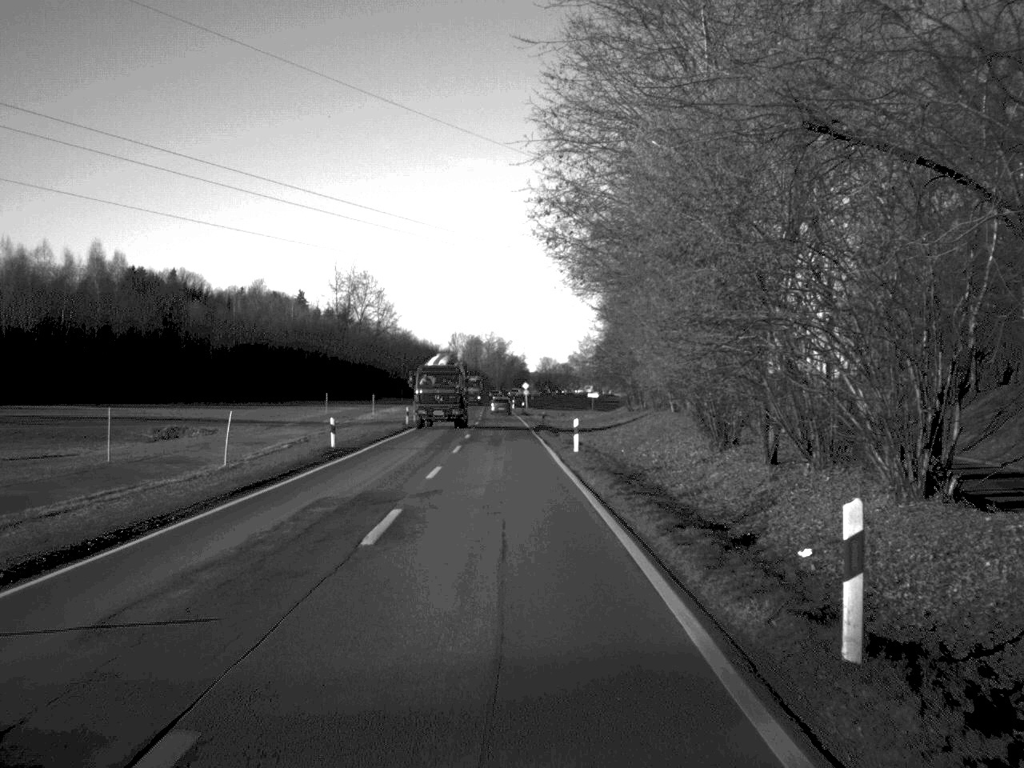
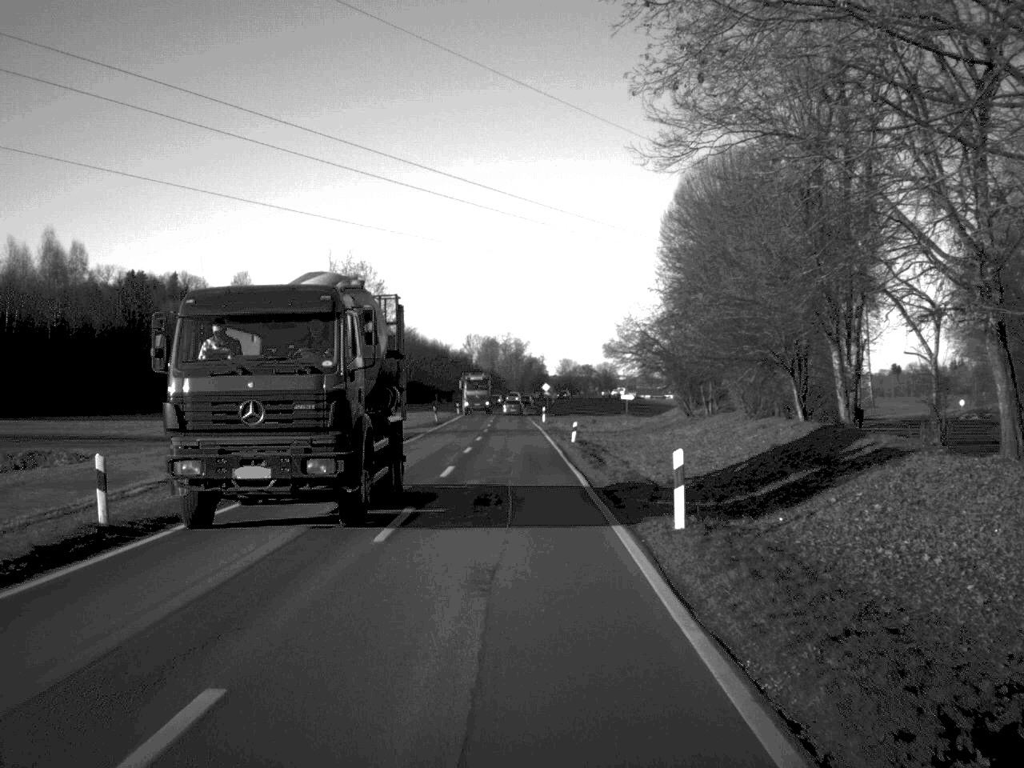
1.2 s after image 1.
(-0.2, +22.3) m; -1°
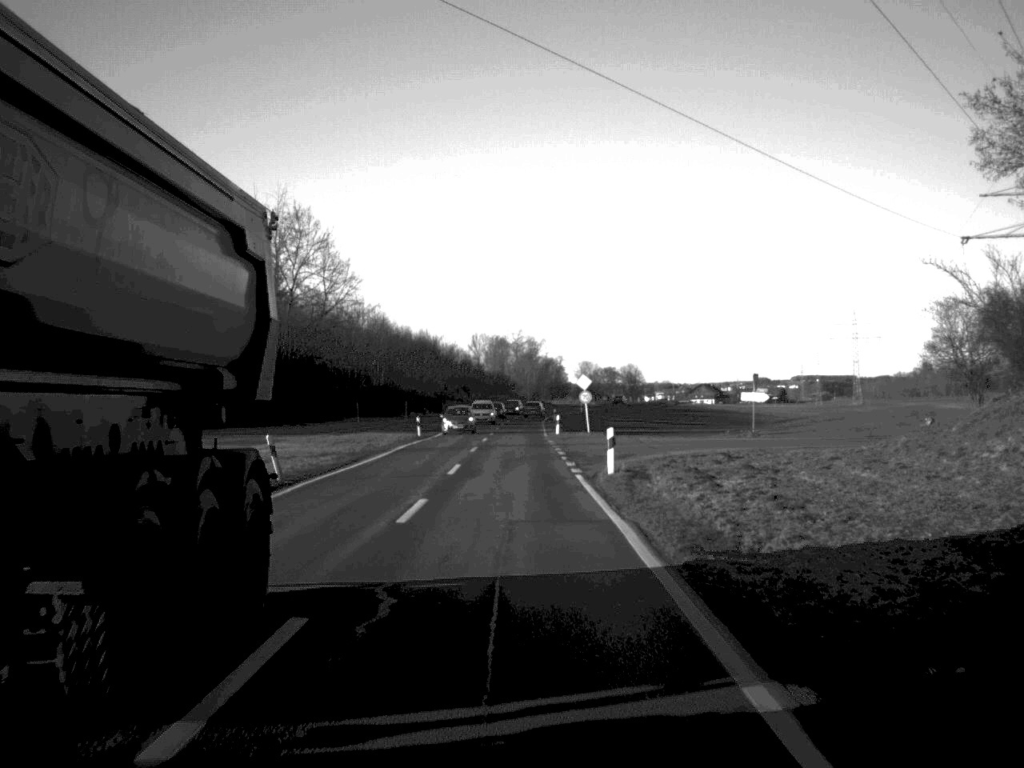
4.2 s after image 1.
(-0.3, +56.8) m; -1°
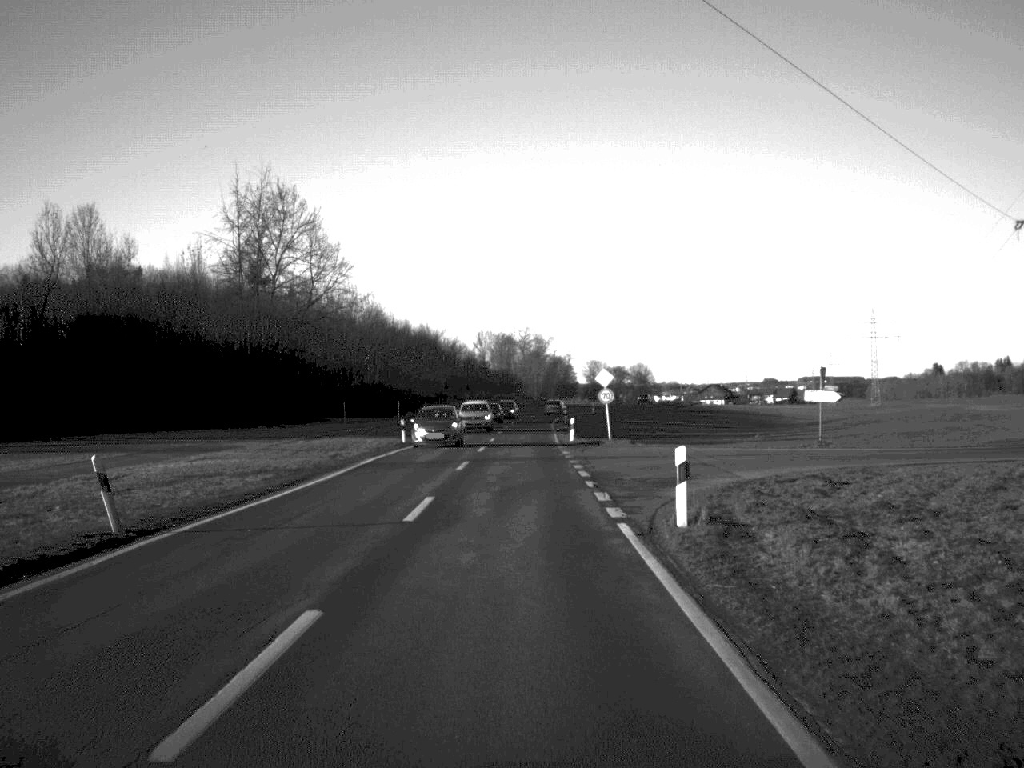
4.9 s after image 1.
(0.0, +11.3) m; 0°
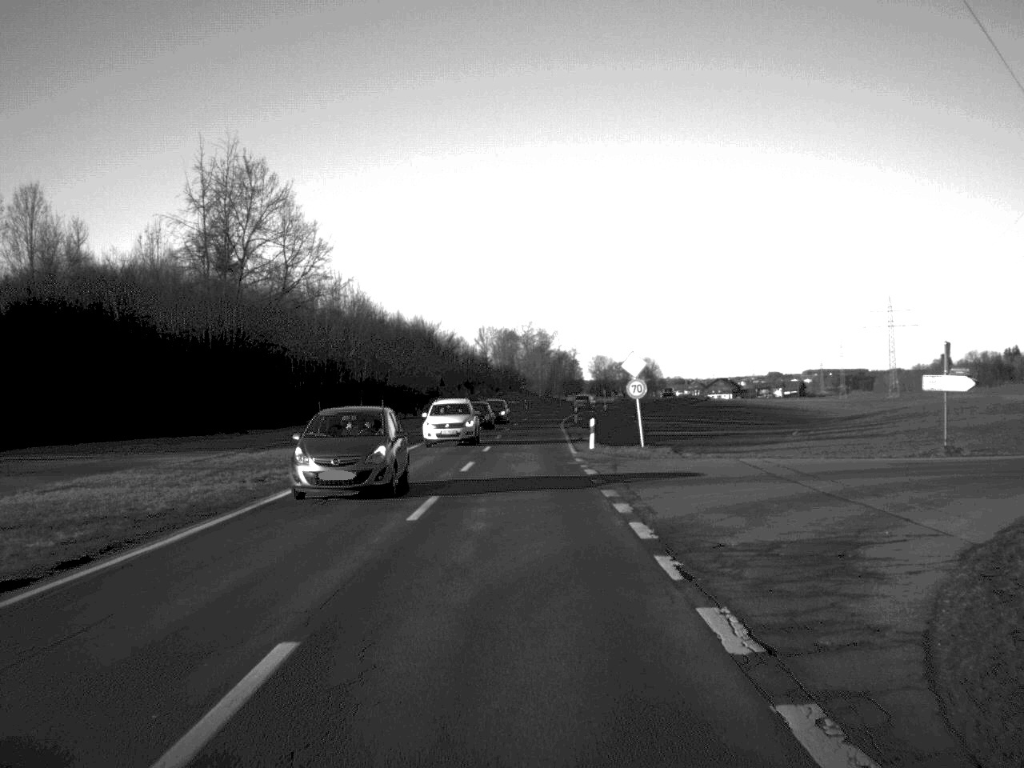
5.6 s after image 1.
(0.0, +12.9) m; 0°
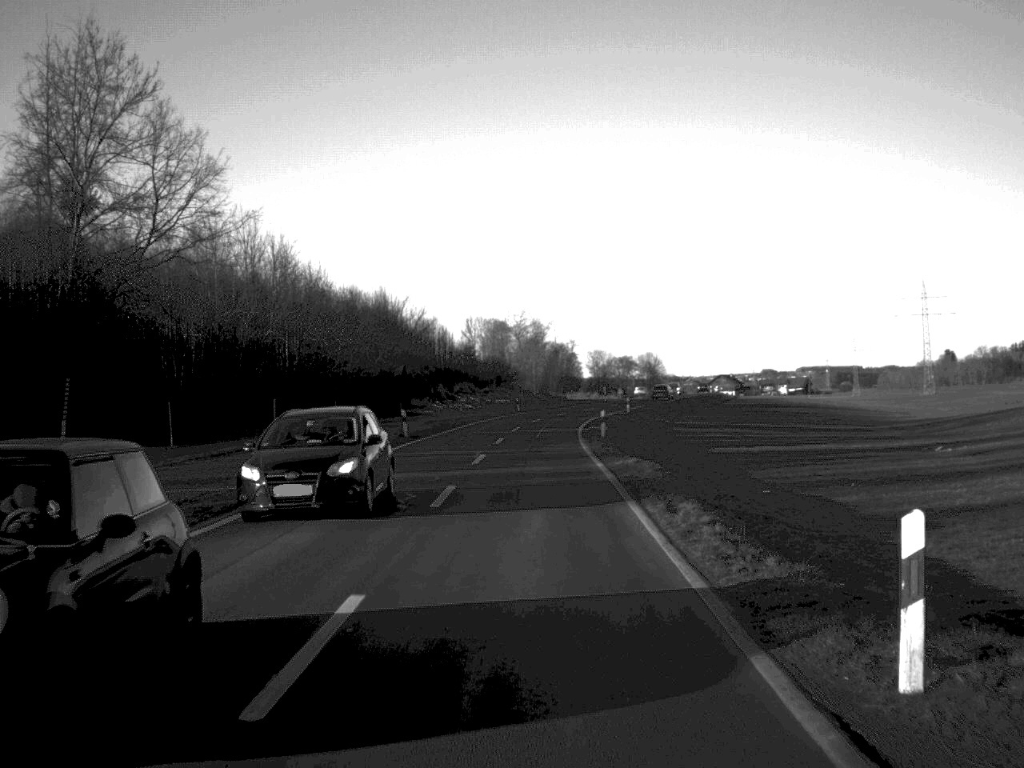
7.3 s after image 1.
(0.0, +33.0) m; 0°
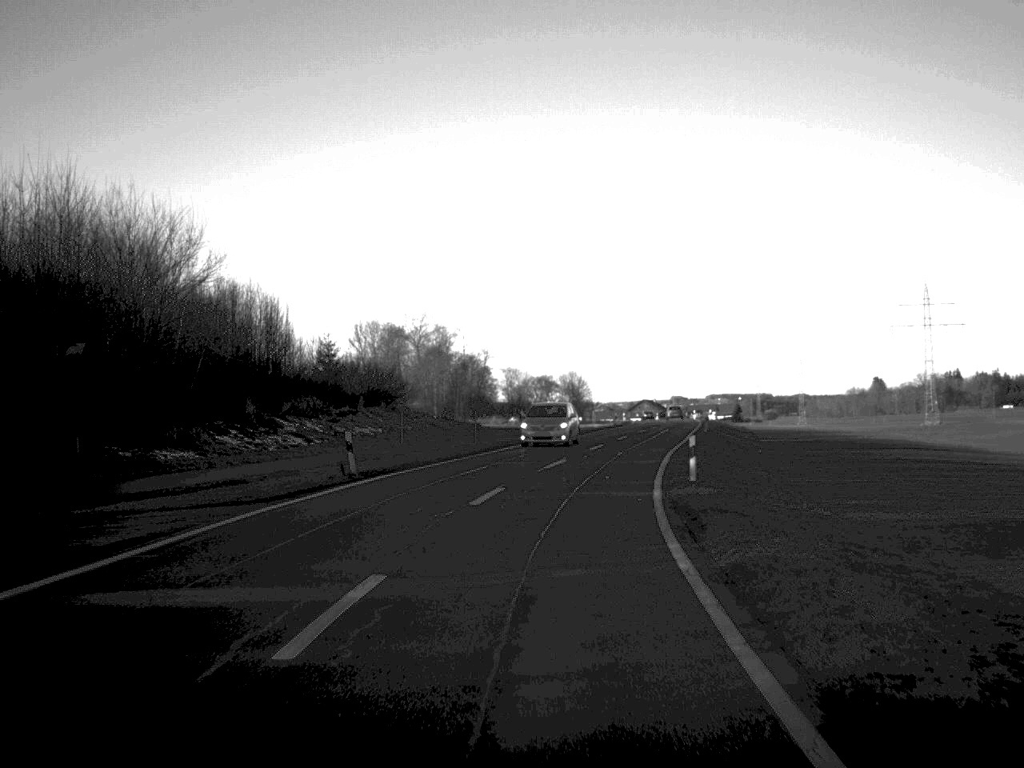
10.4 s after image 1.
(+1.1, +57.5) m; +4°
